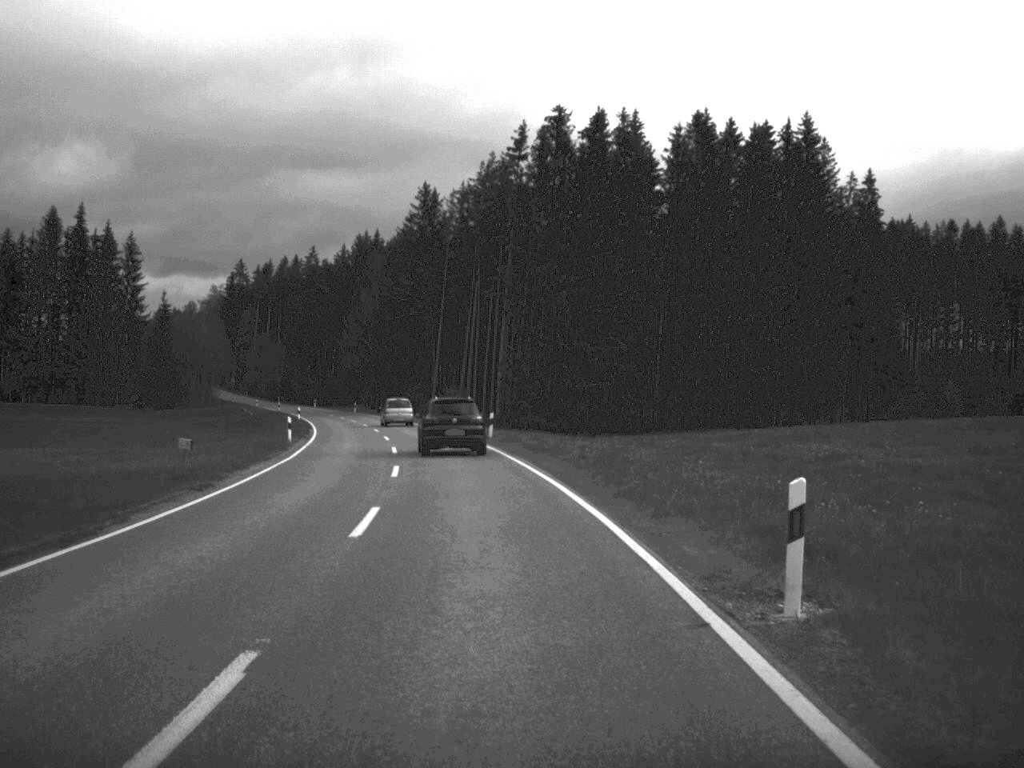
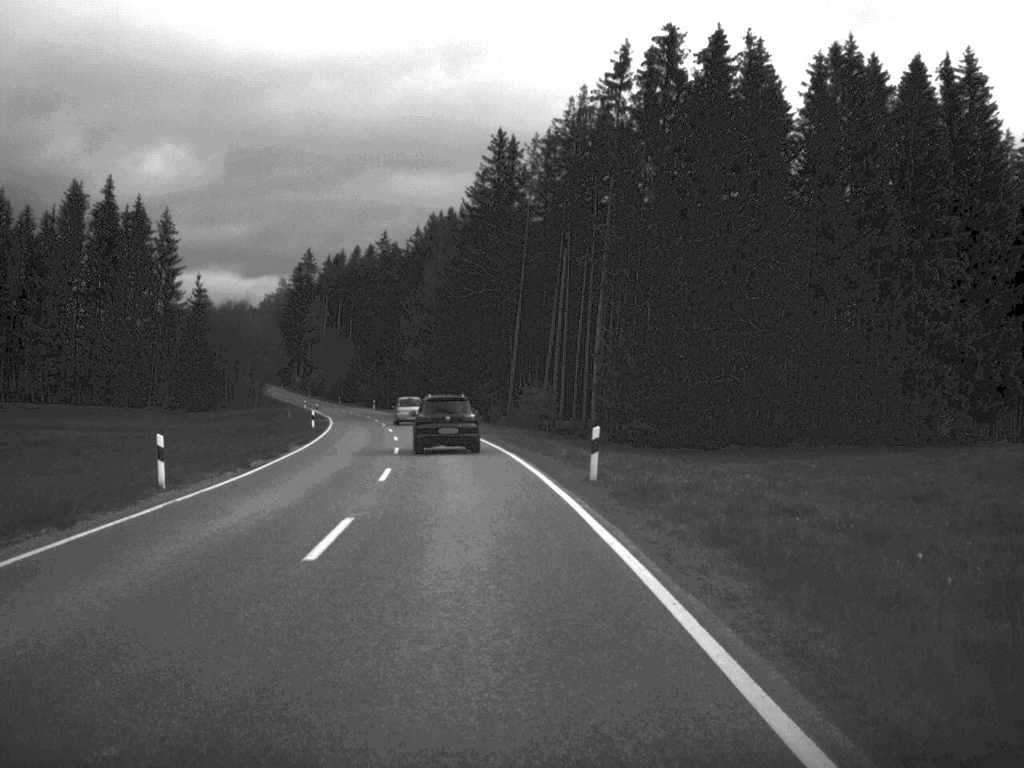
(-0.9, +25.9) m; -4°
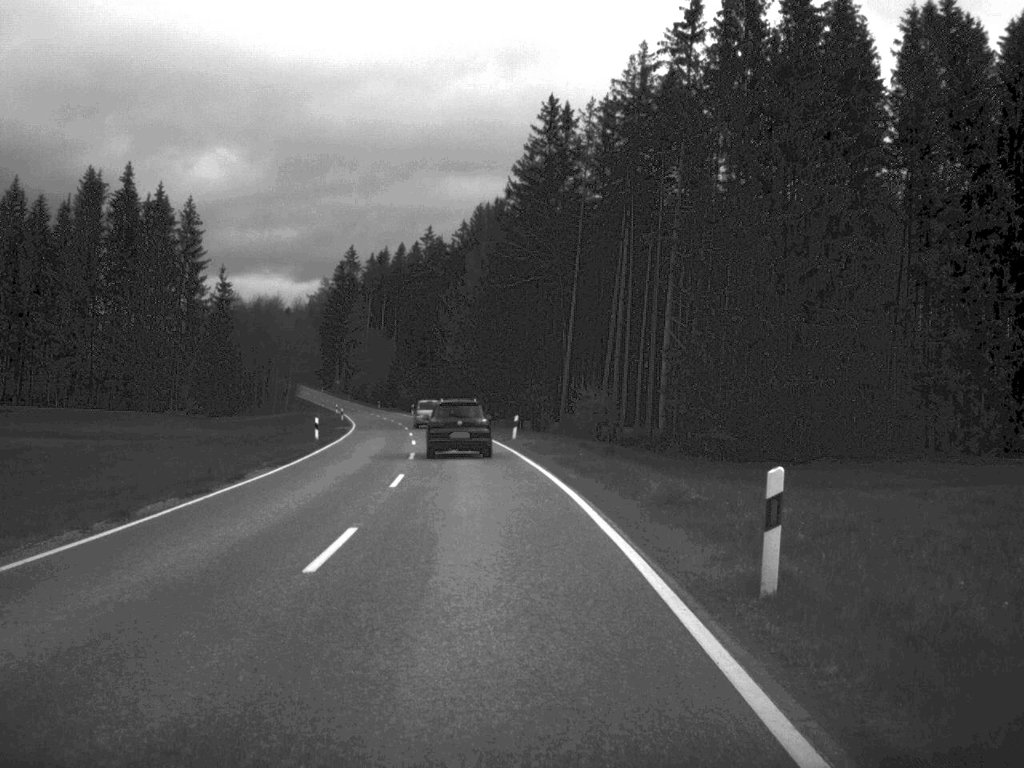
(-0.3, +12.7) m; -2°
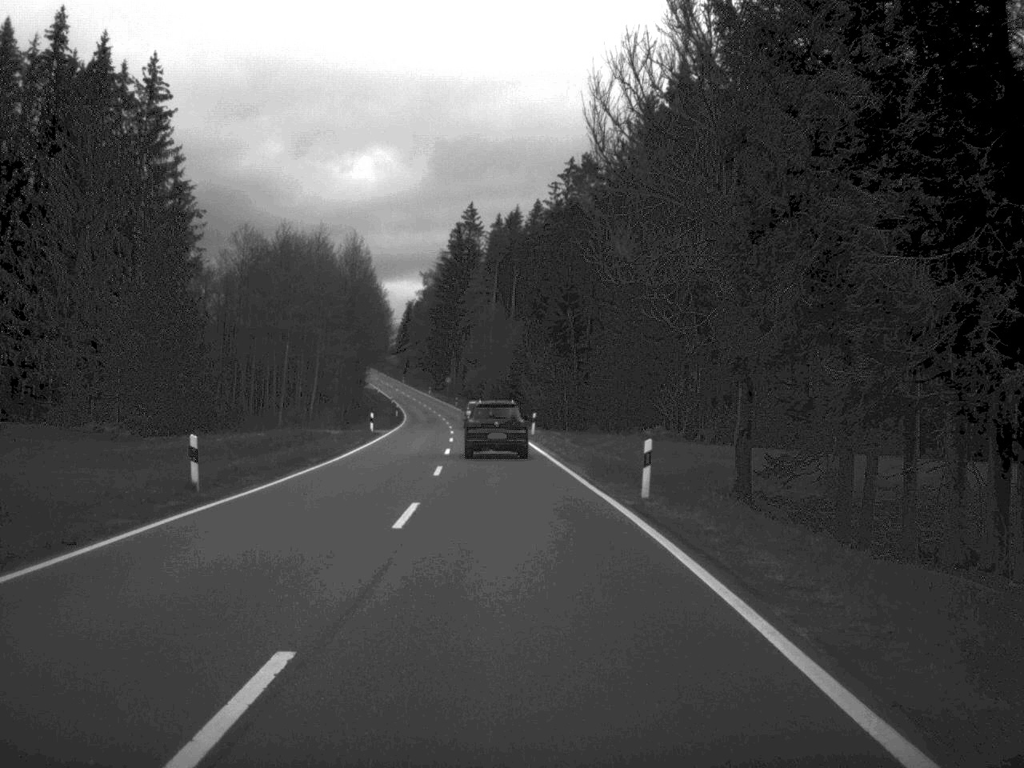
(-4.6, +67.2) m; -7°
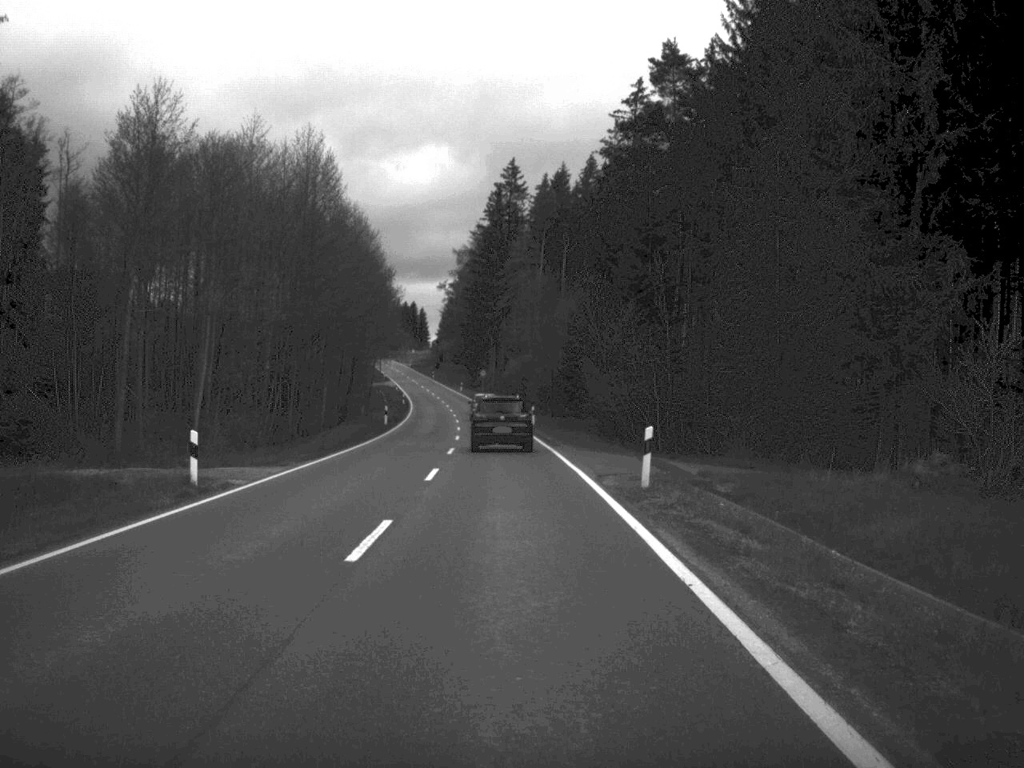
(-0.8, +39.1) m; -2°
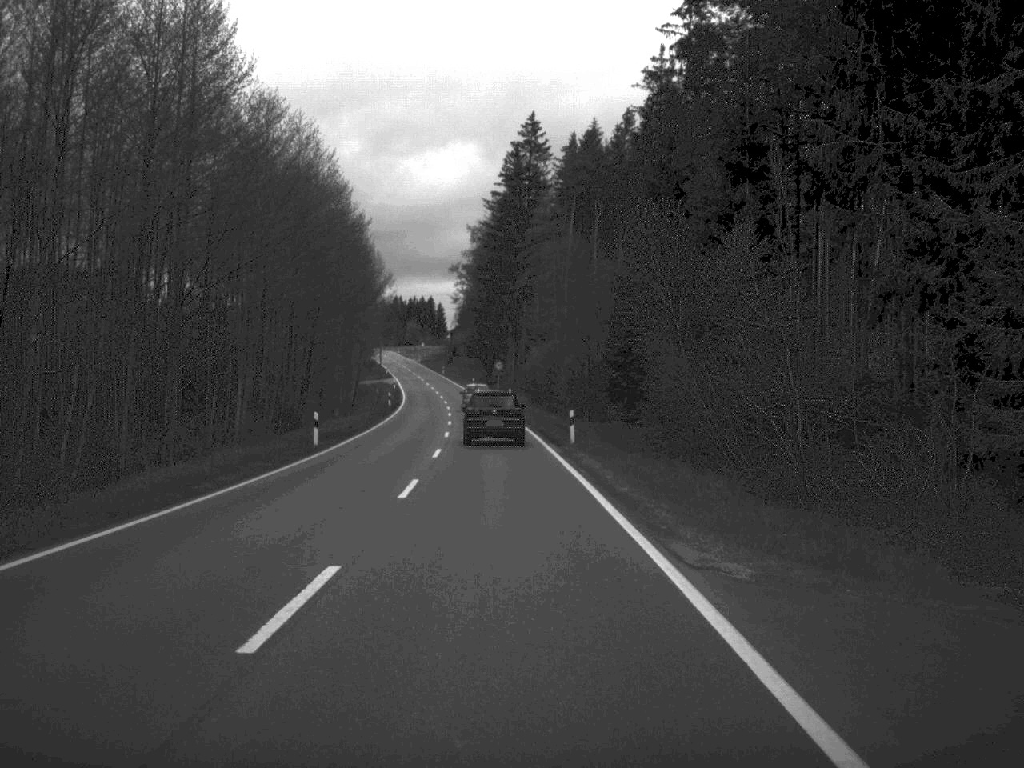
(-0.3, +28.1) m; -1°
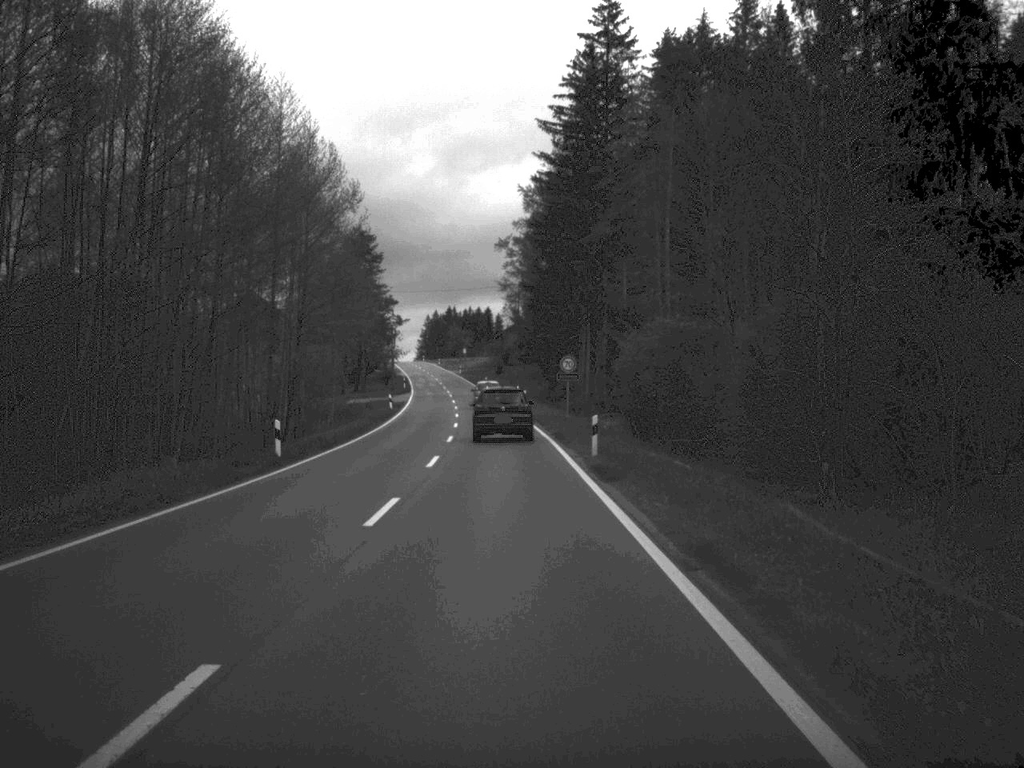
(-1.3, +51.9) m; -3°
